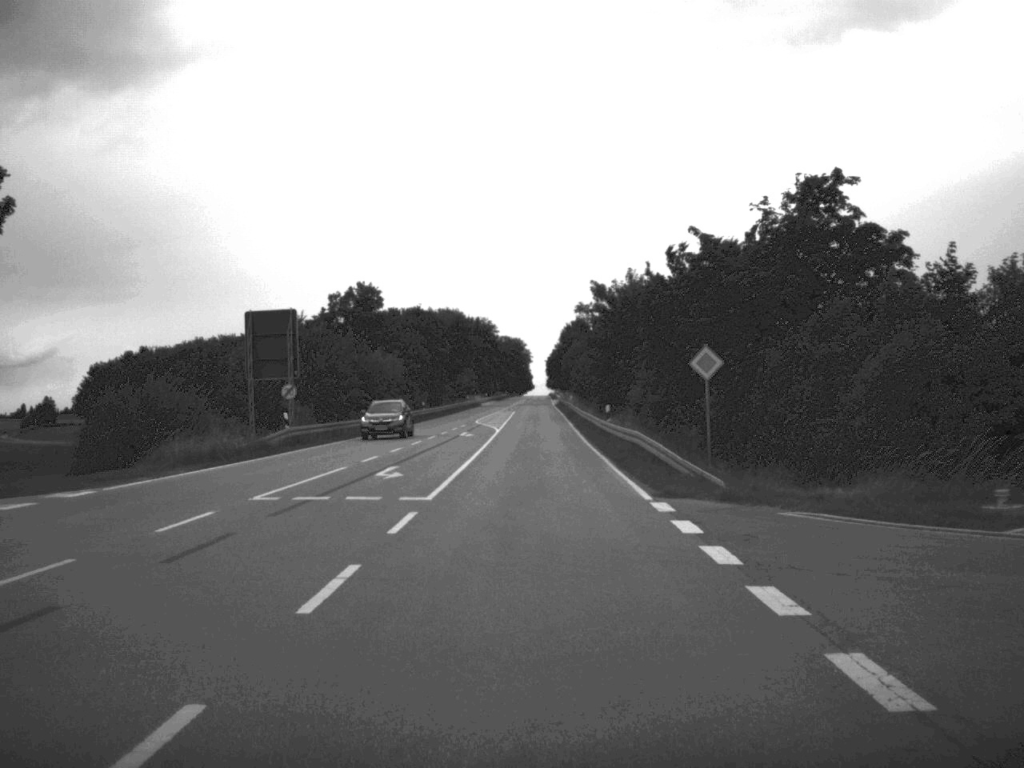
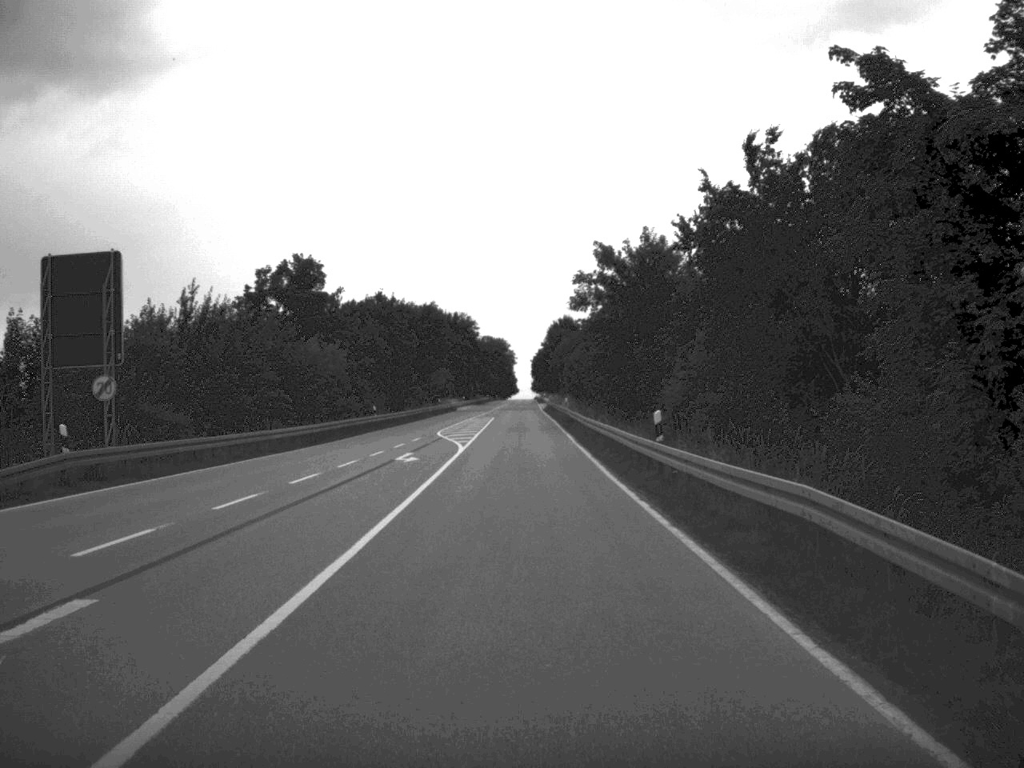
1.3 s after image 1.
(+0.1, +21.2) m; +1°
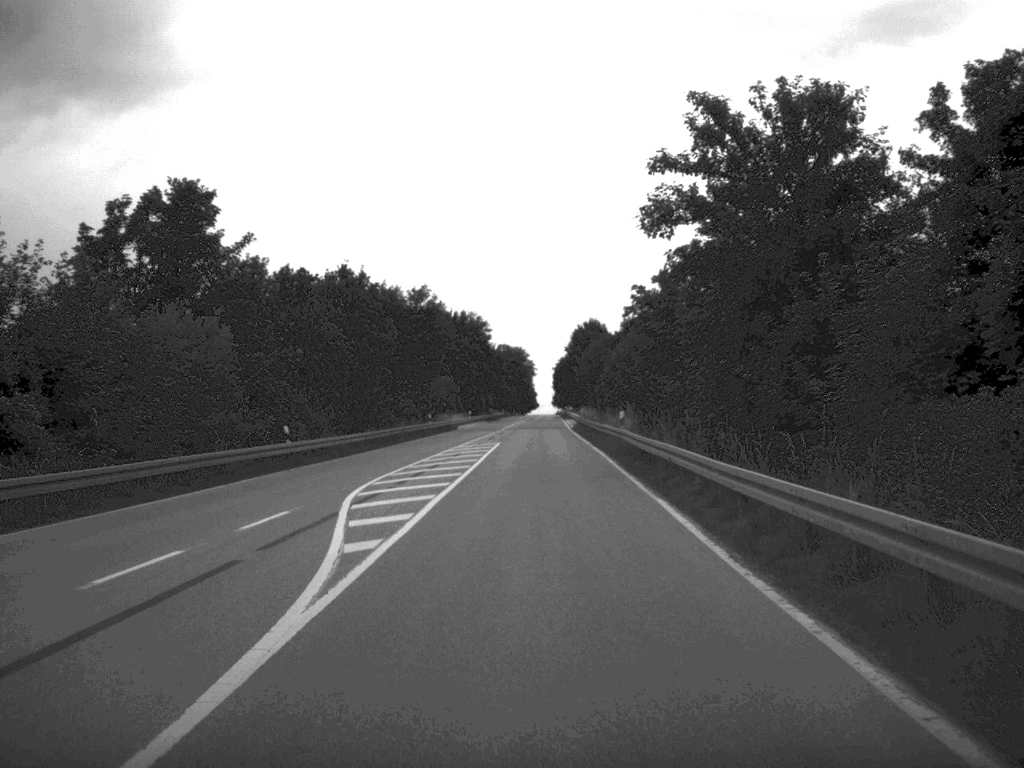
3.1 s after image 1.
(-0.2, +30.8) m; -1°
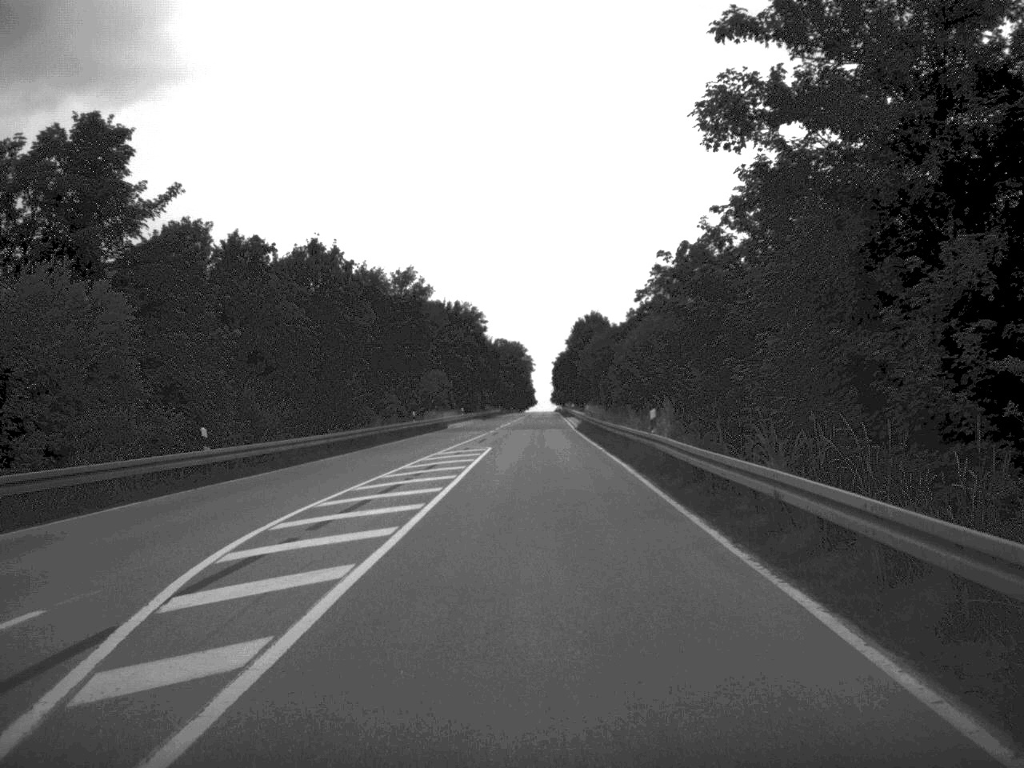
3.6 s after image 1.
(0.0, +10.4) m; 0°
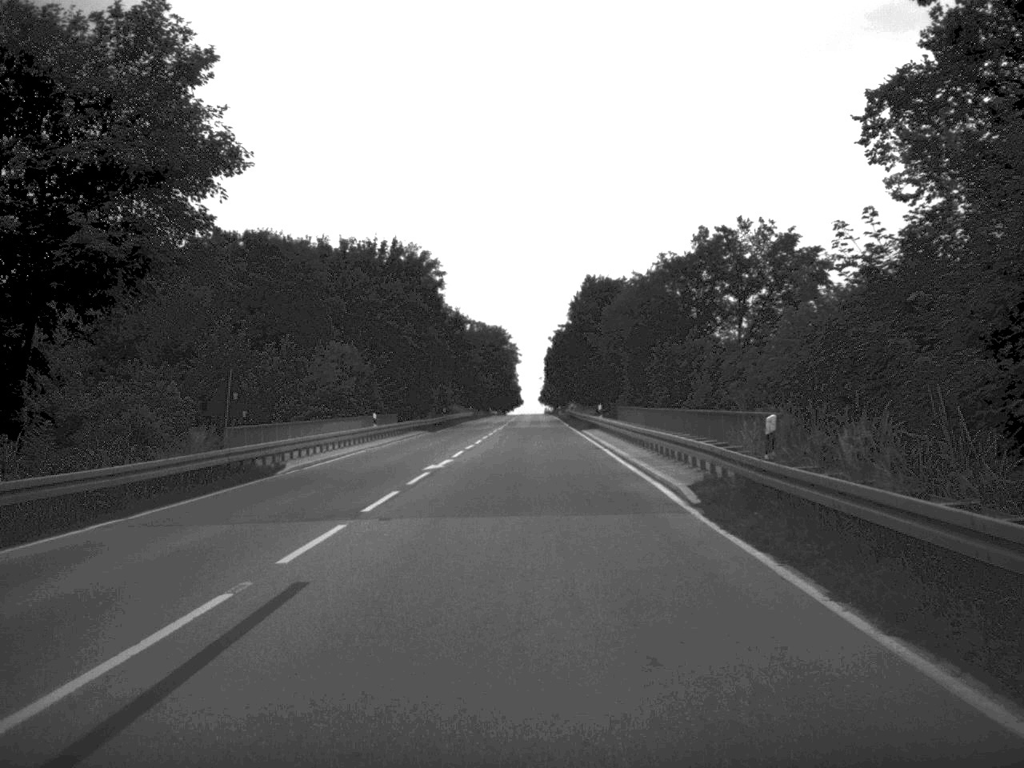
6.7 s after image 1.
(+0.2, +57.2) m; 0°
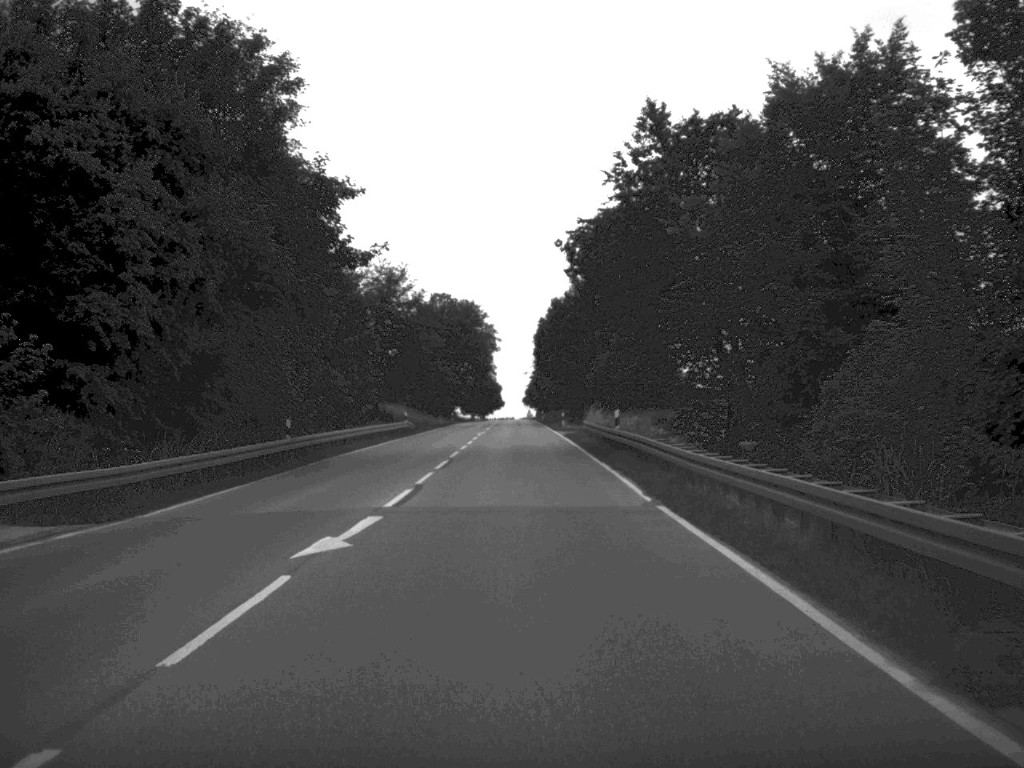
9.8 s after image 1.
(+0.3, +58.4) m; +1°
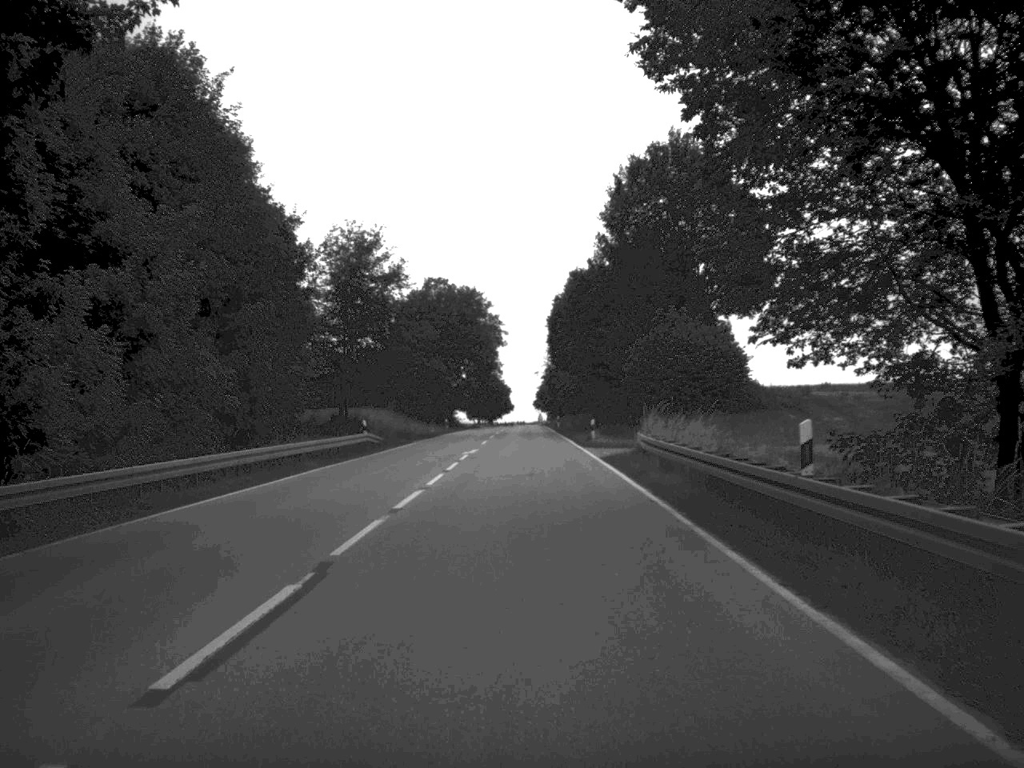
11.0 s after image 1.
(-0.1, +23.8) m; -1°
